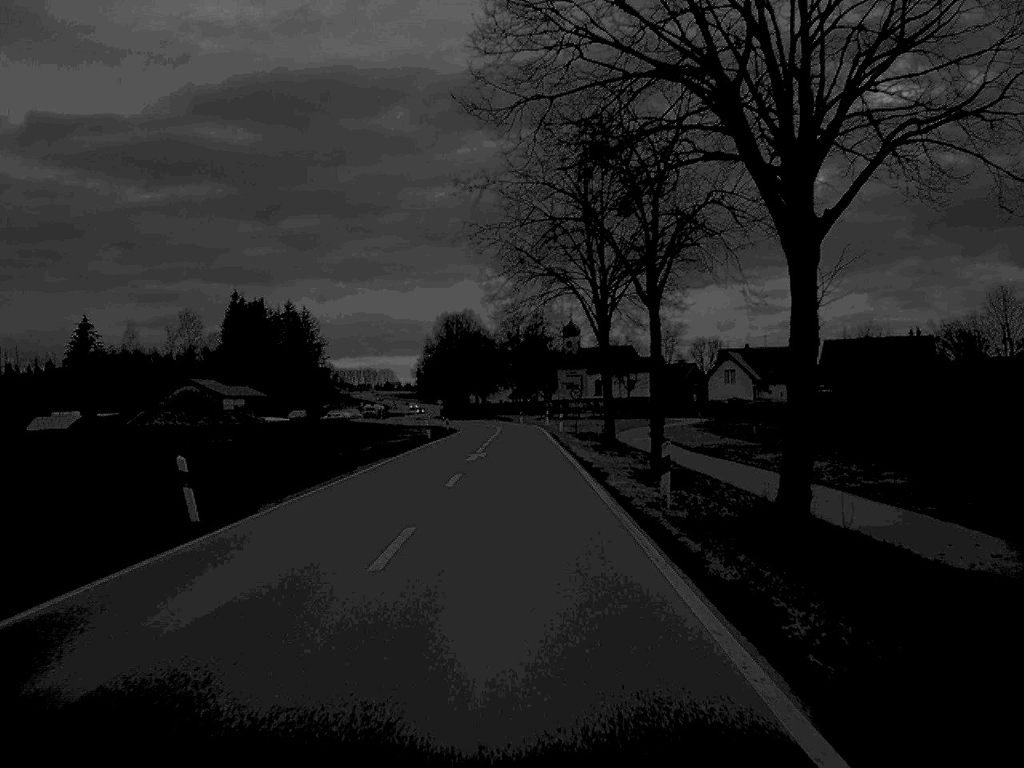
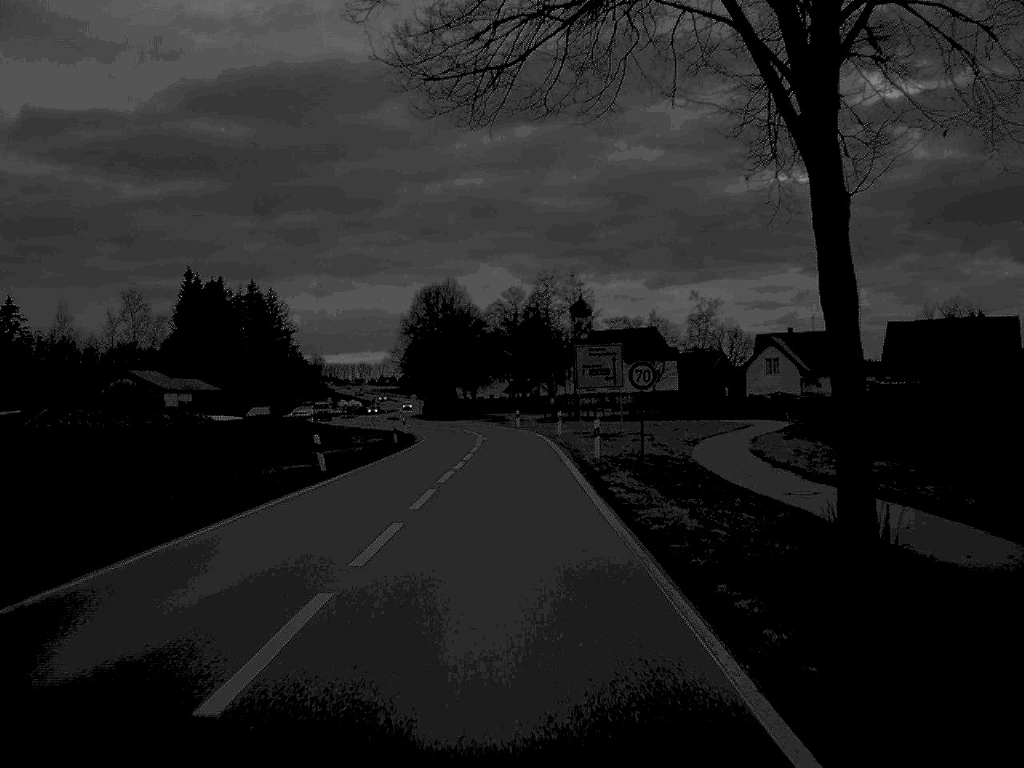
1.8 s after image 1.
(0.0, +35.6) m; 0°
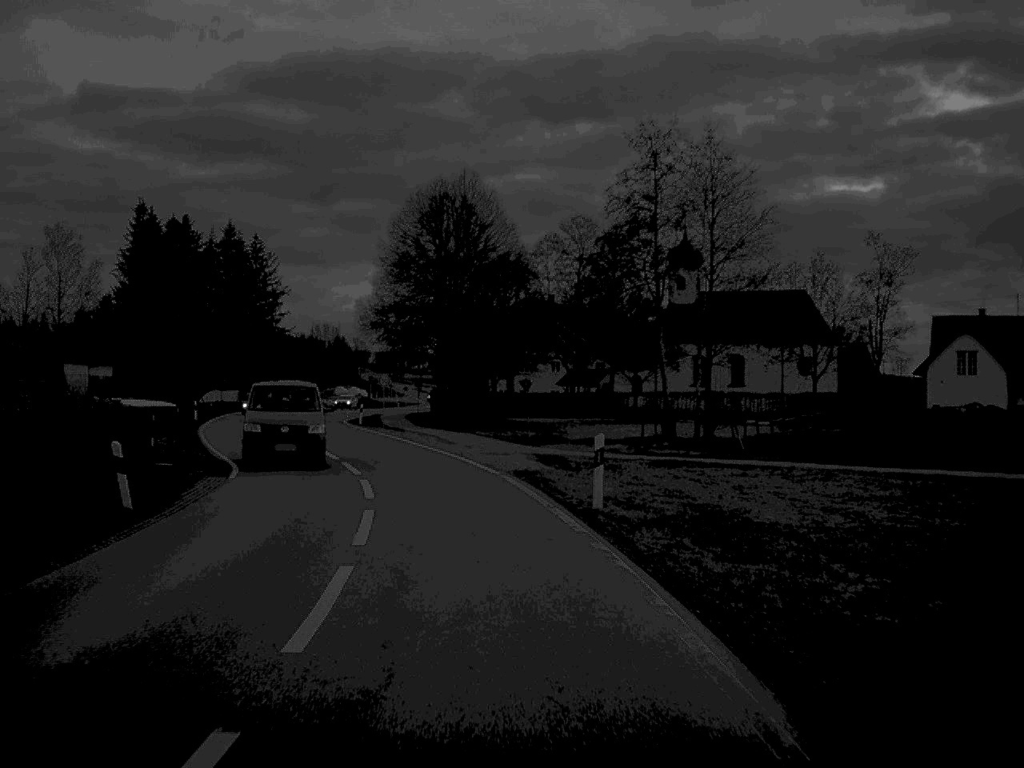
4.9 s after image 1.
(-0.7, +58.4) m; -2°
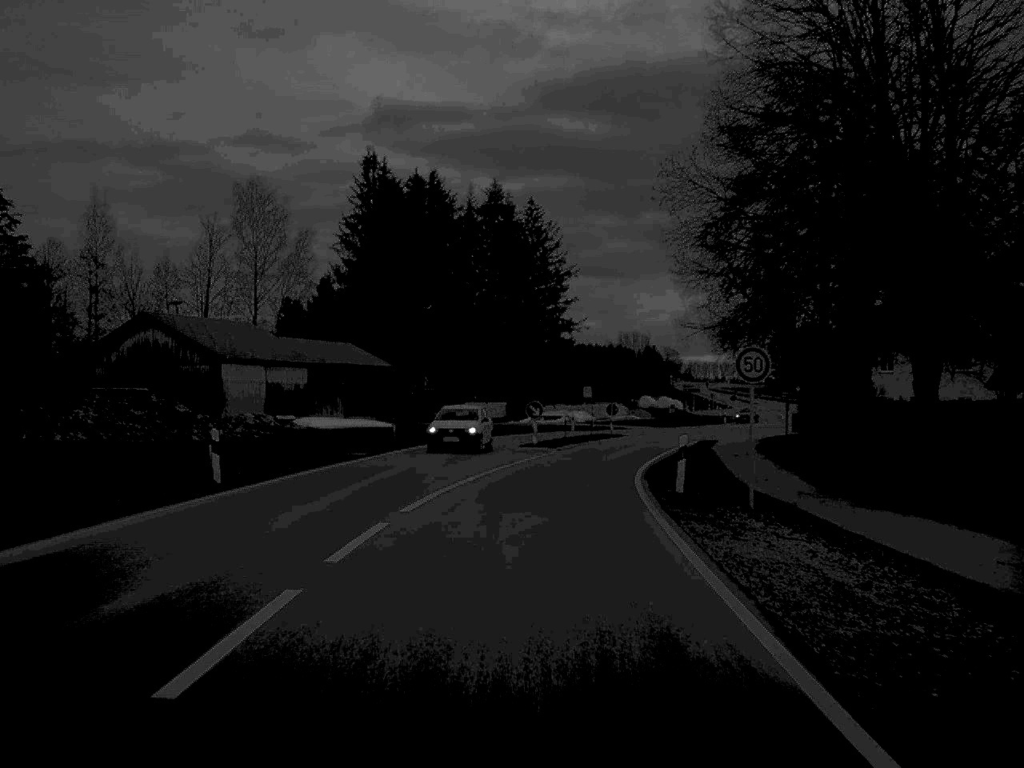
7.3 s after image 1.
(-5.6, +43.4) m; -14°
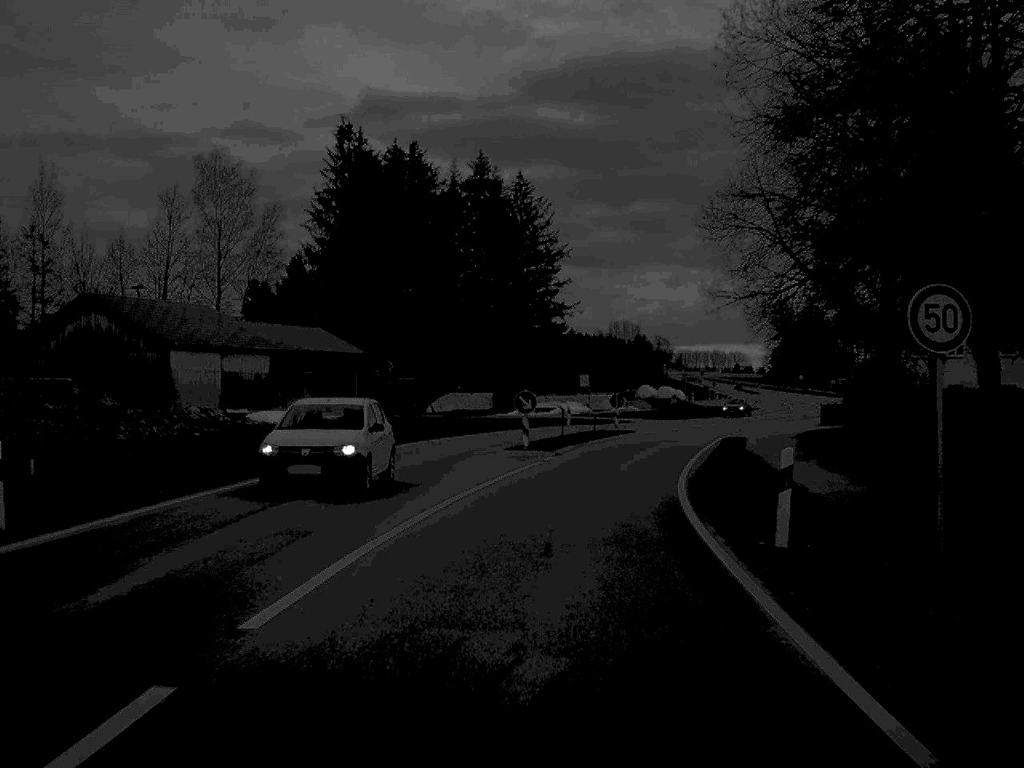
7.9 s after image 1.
(0.0, +10.0) m; +1°
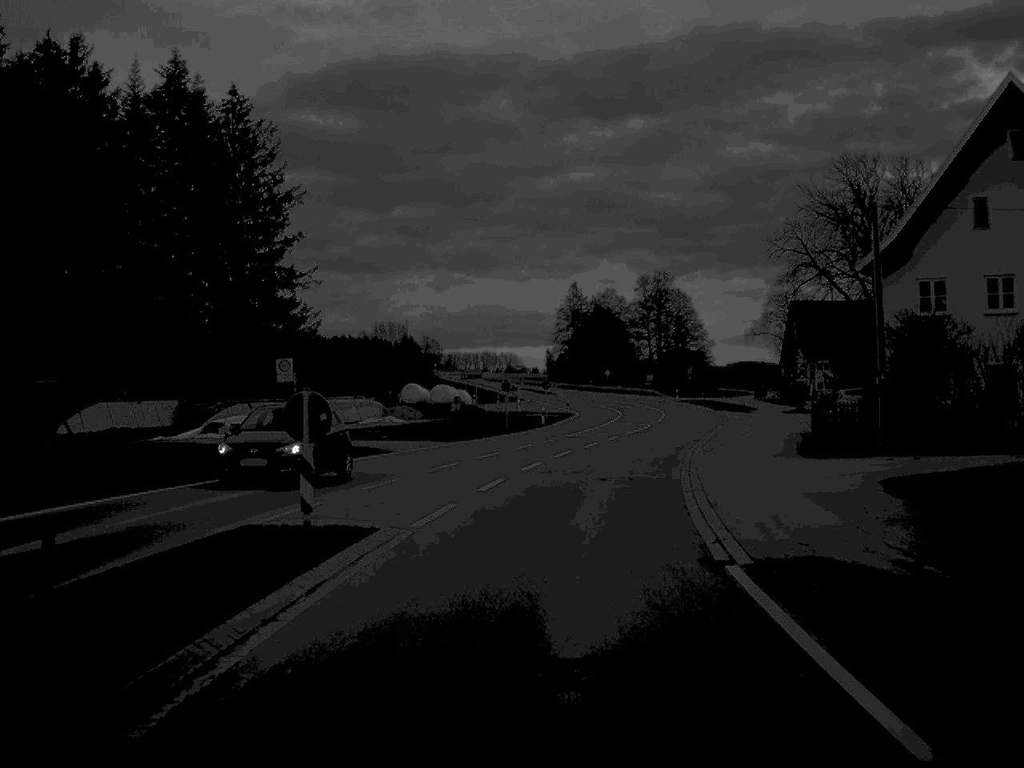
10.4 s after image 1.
(+3.5, +38.0) m; +10°
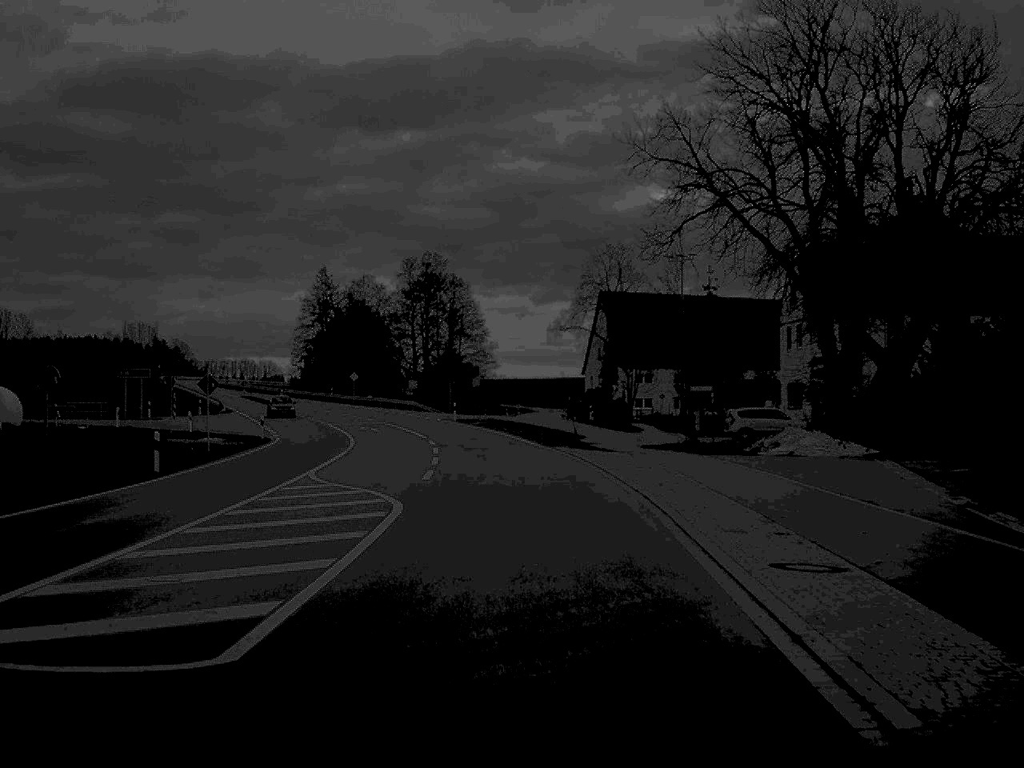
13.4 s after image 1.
(+4.2, +43.2) m; +10°
